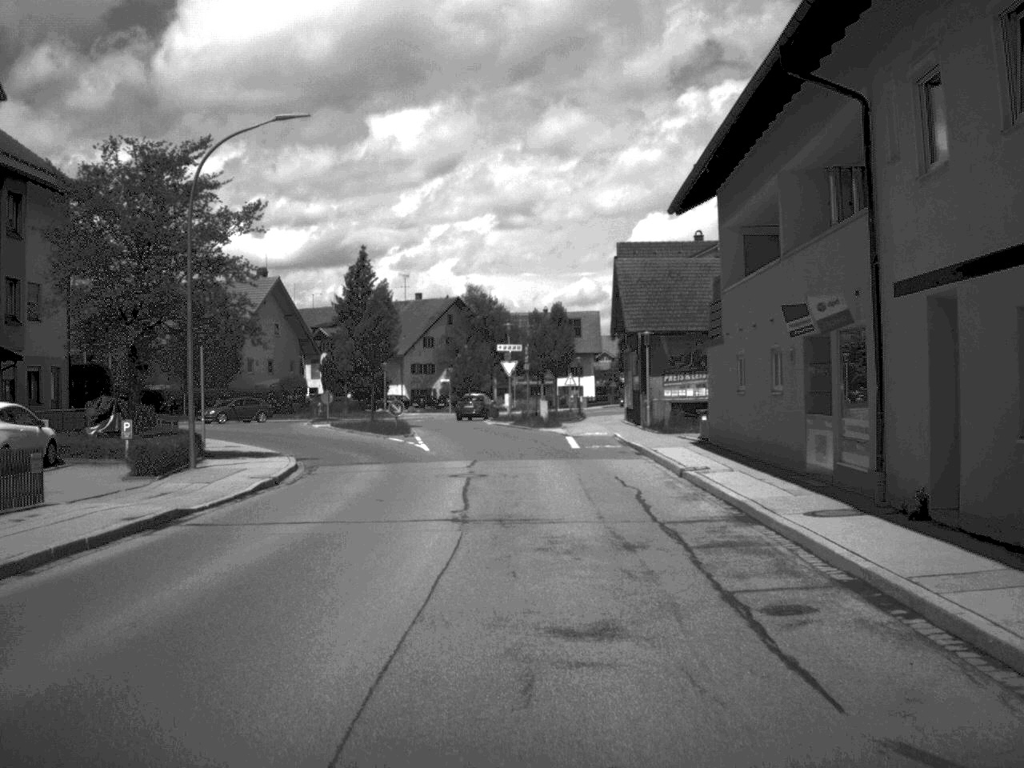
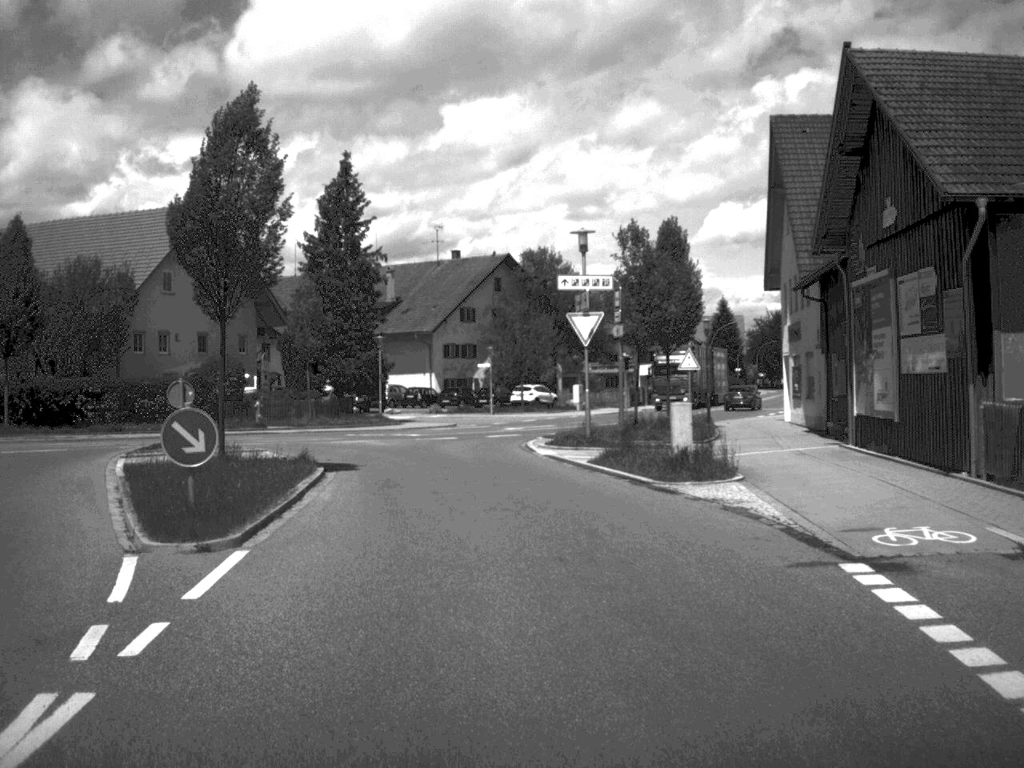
(-0.7, +34.1) m; -3°
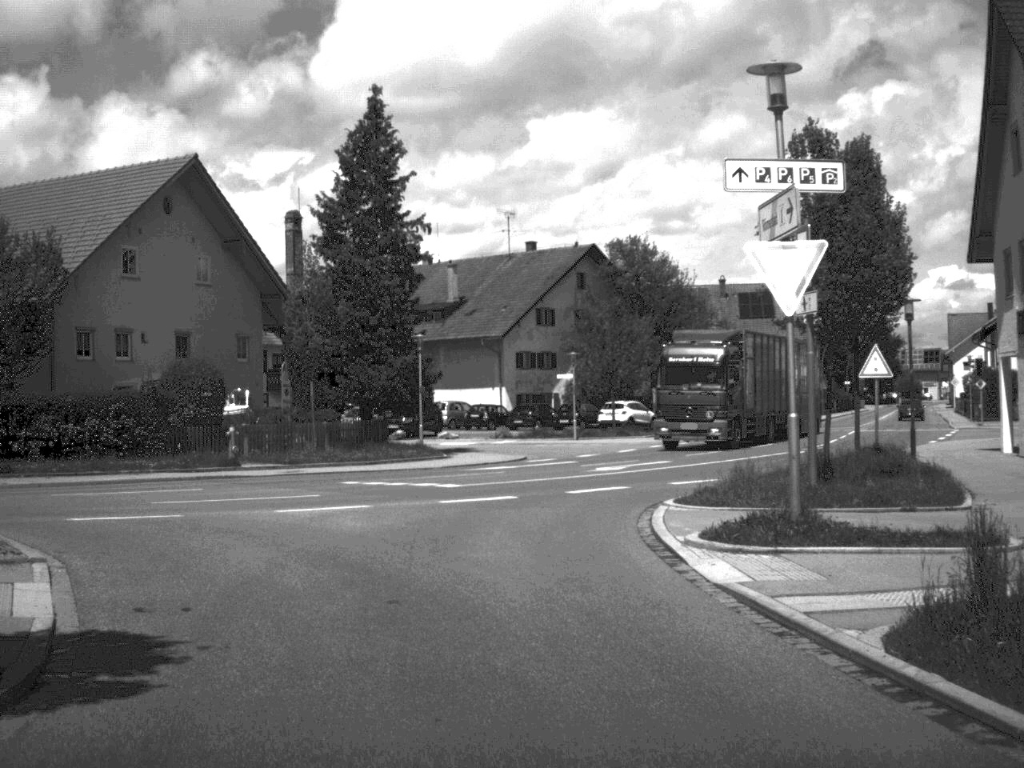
(-0.4, +15.5) m; -4°
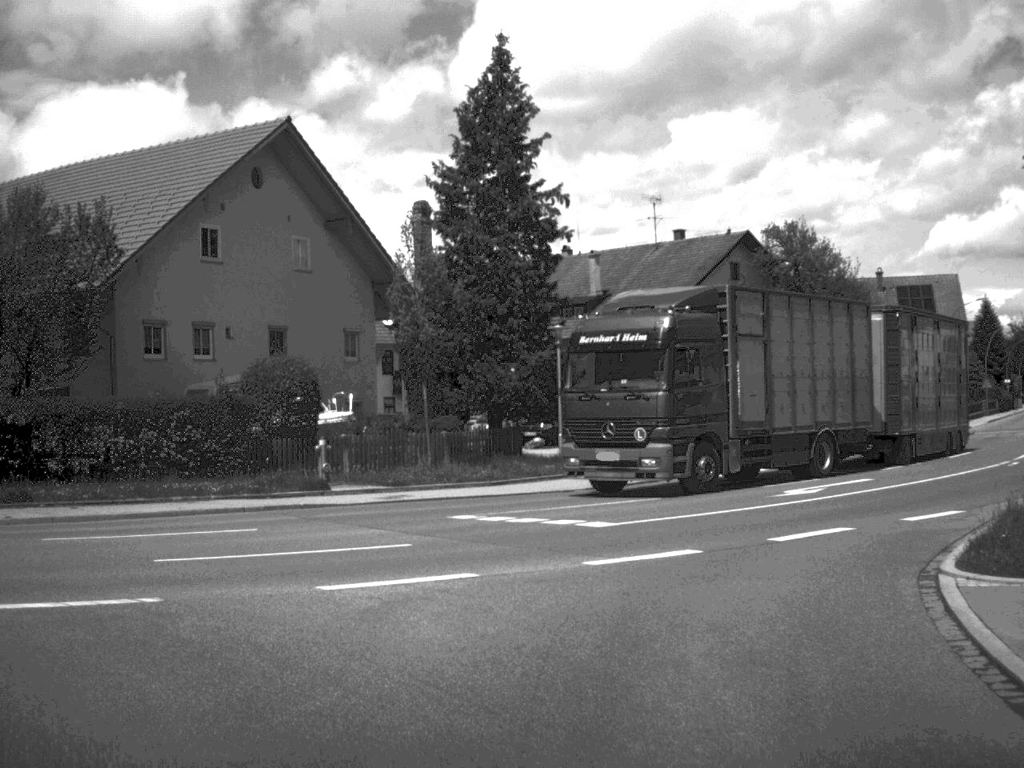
(-0.3, +6.7) m; -7°
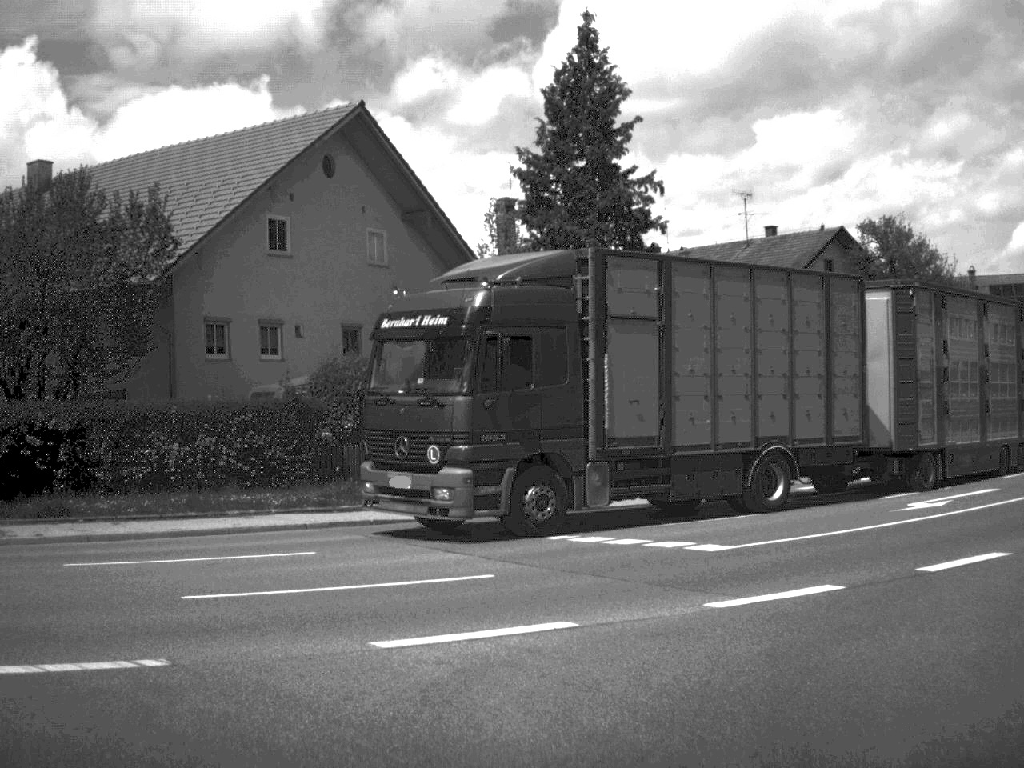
(-0.1, +2.4) m; -4°
